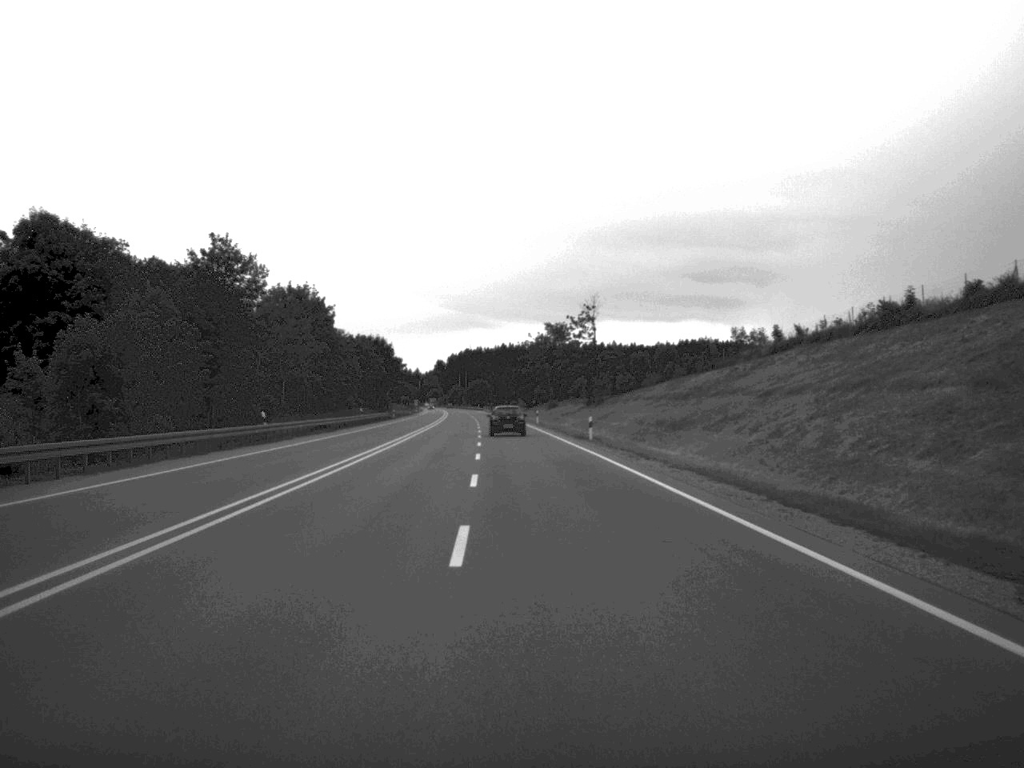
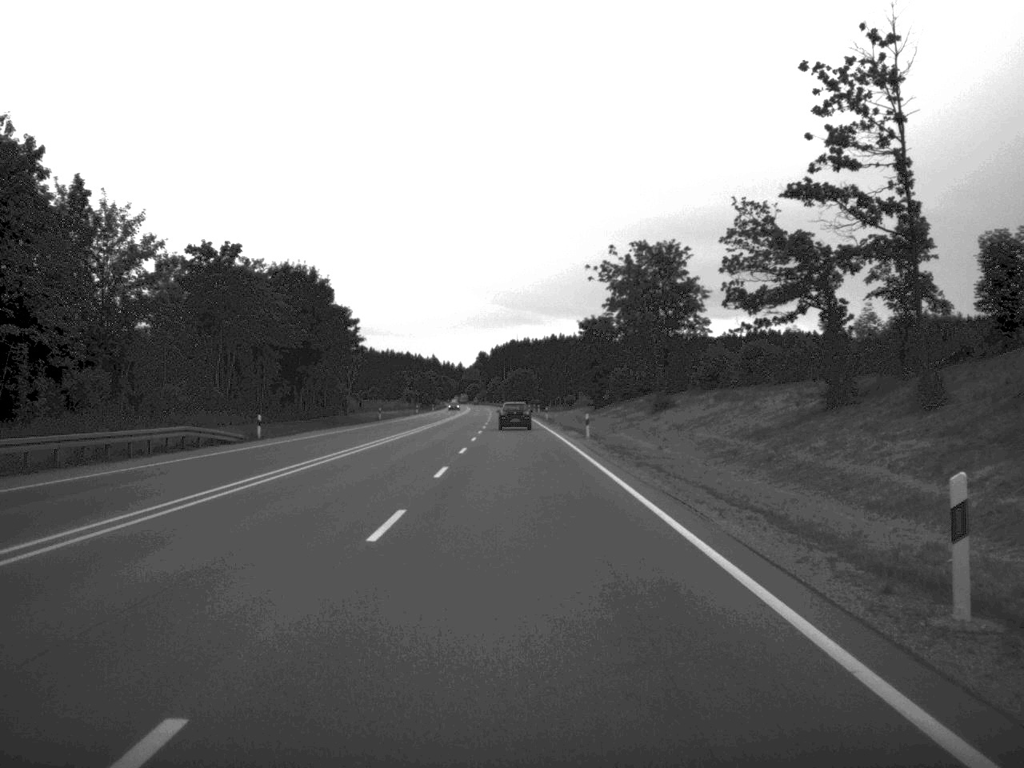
(-1.9, +92.8) m; -2°
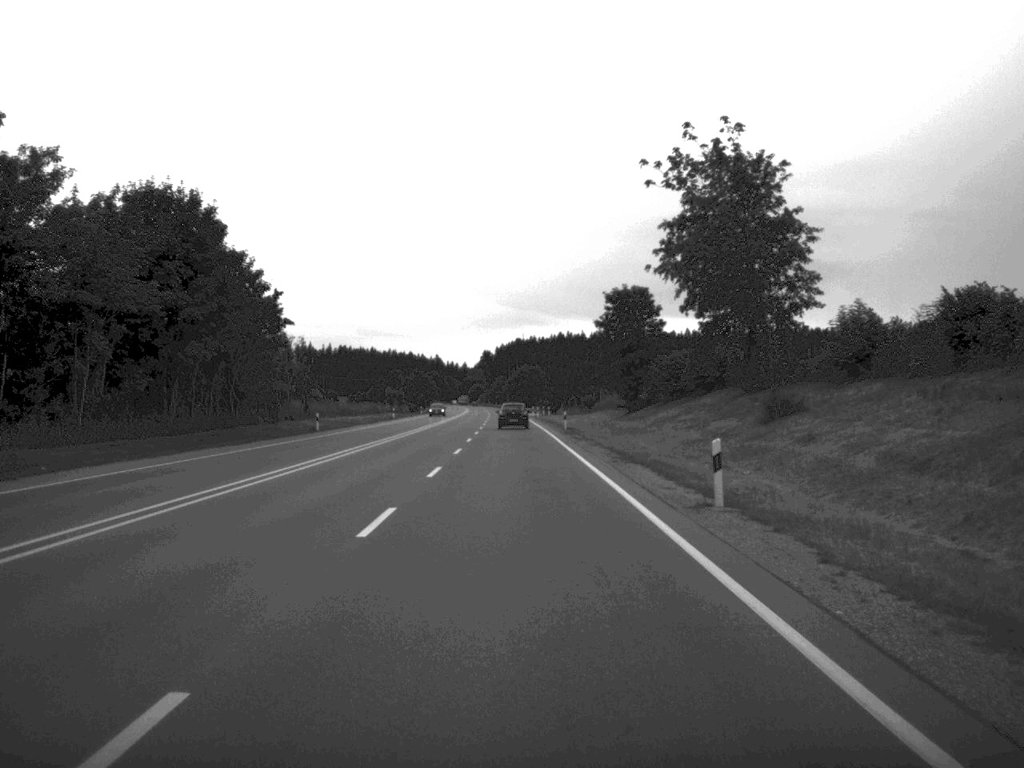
(-0.1, +35.0) m; 0°
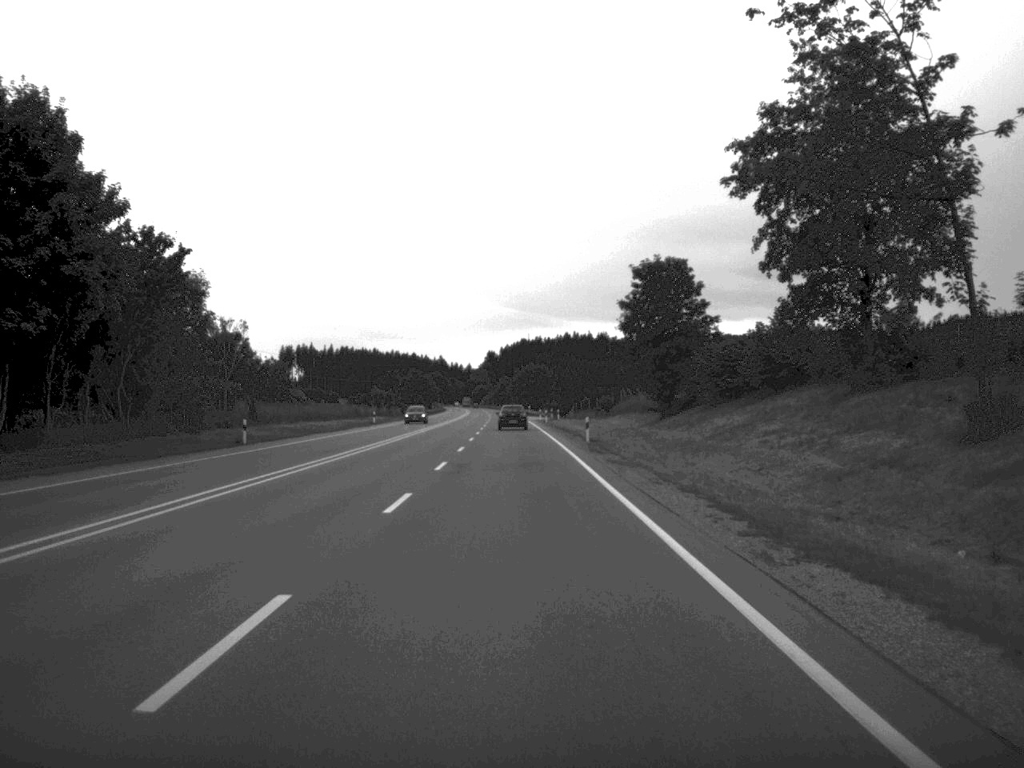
(0.0, +20.1) m; 0°
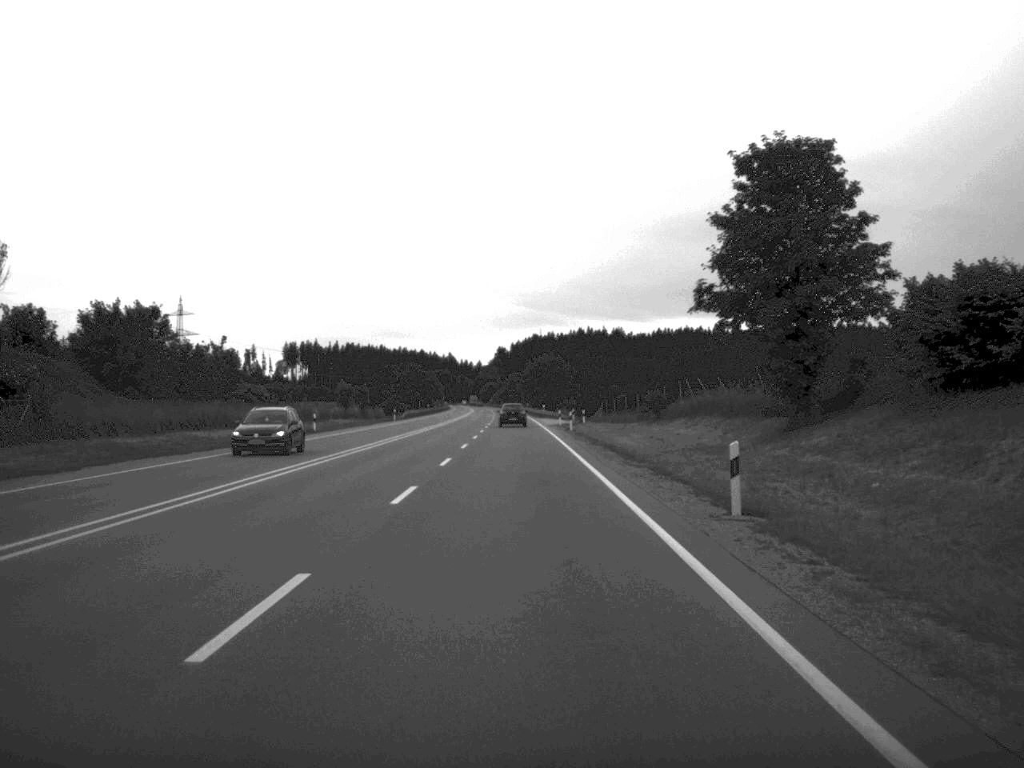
(-0.2, +34.4) m; -1°
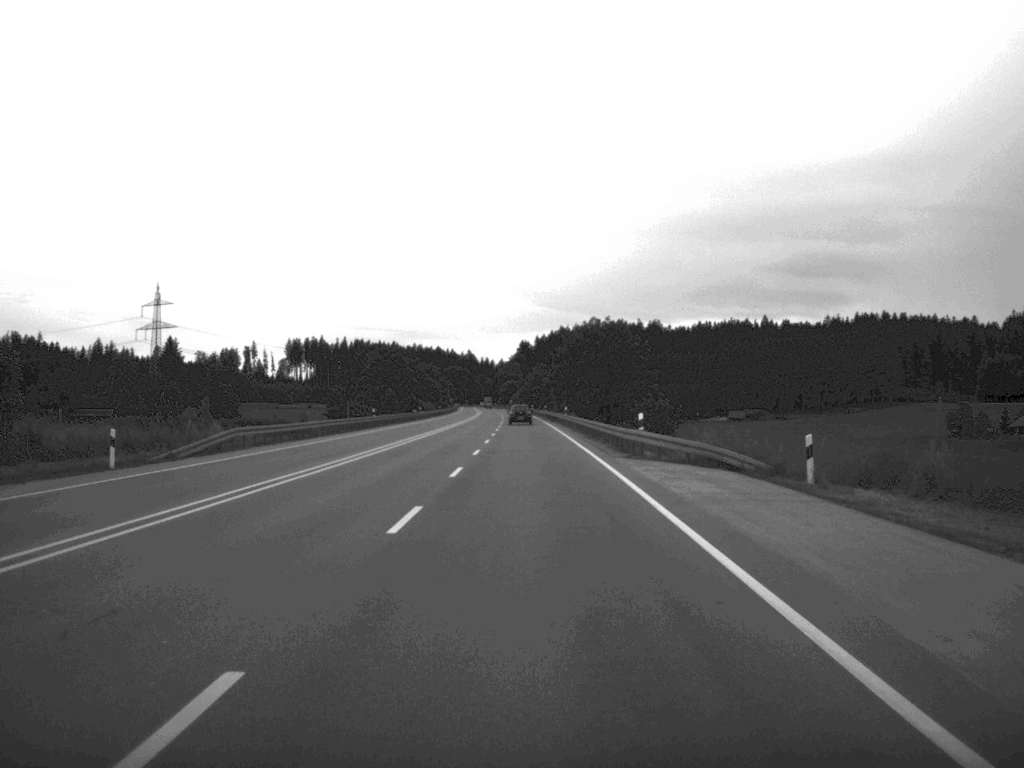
(-0.9, +87.2) m; -1°
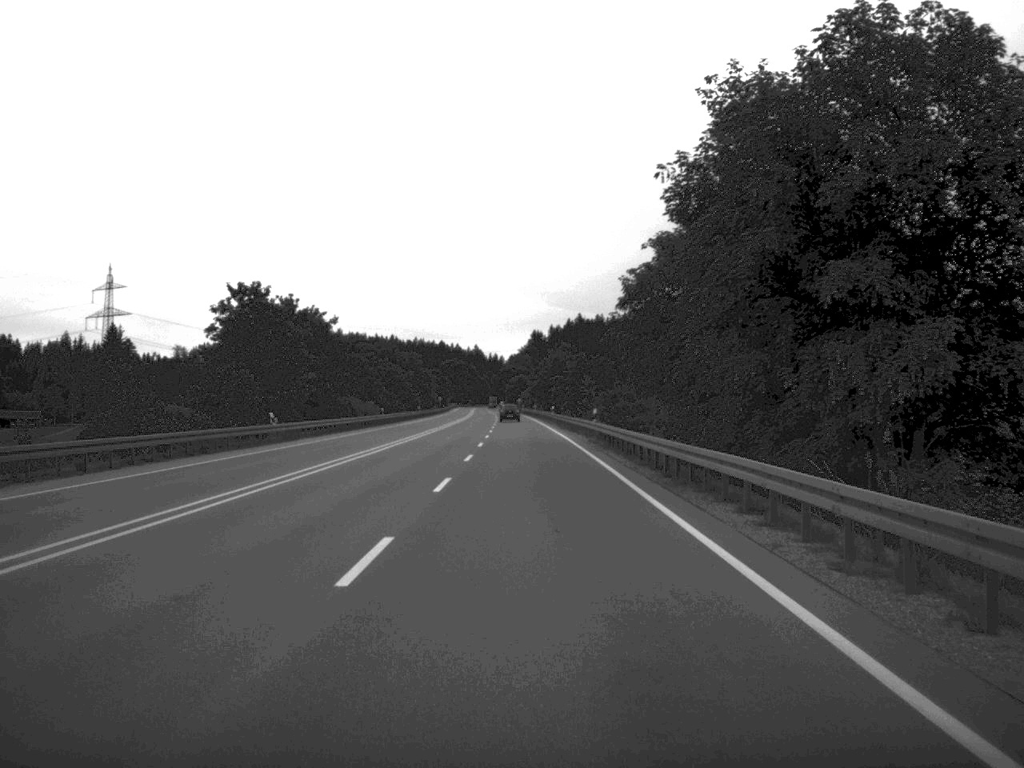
(-0.3, +87.4) m; -1°
